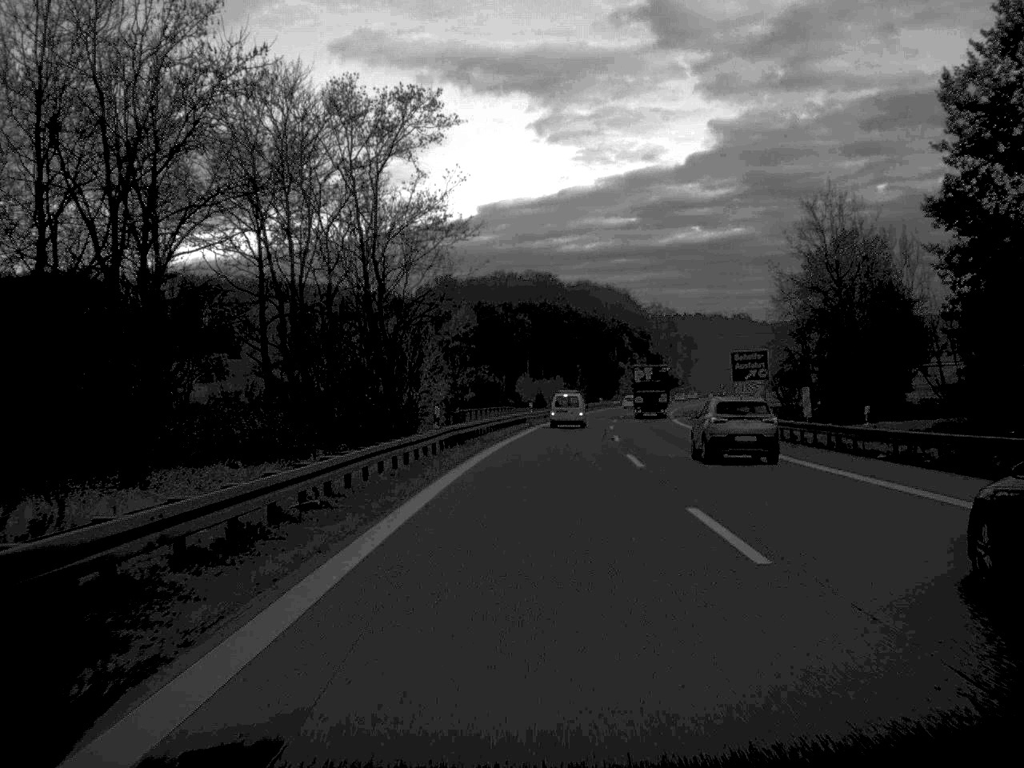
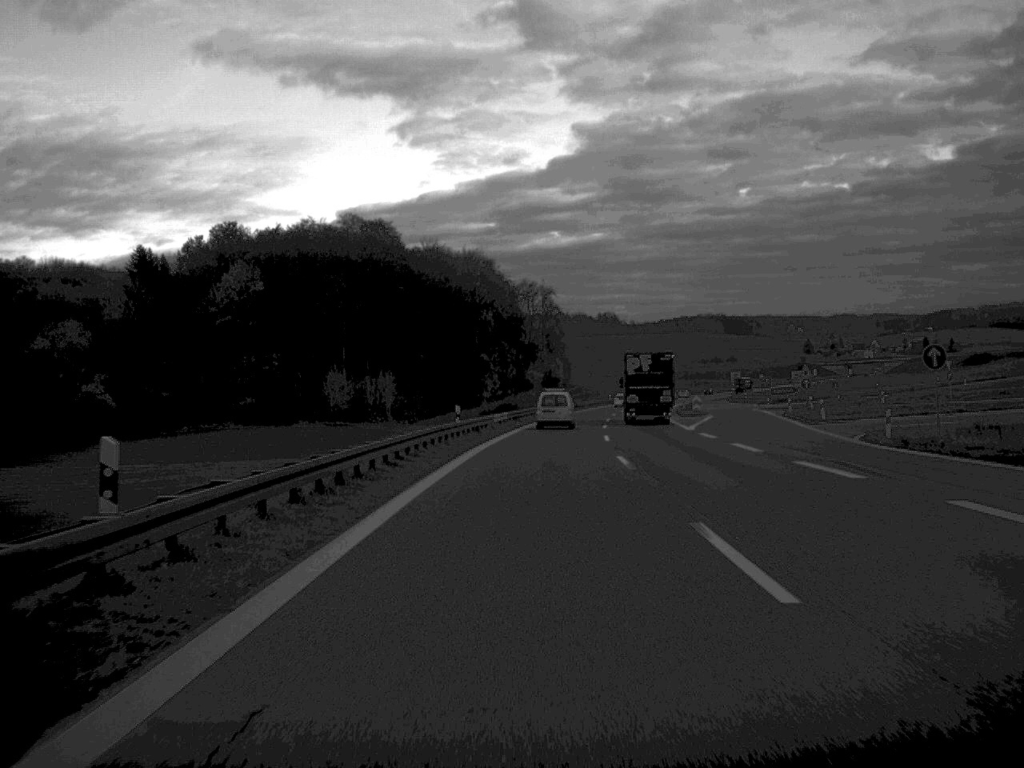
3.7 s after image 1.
(+6.2, +109.0) m; +6°
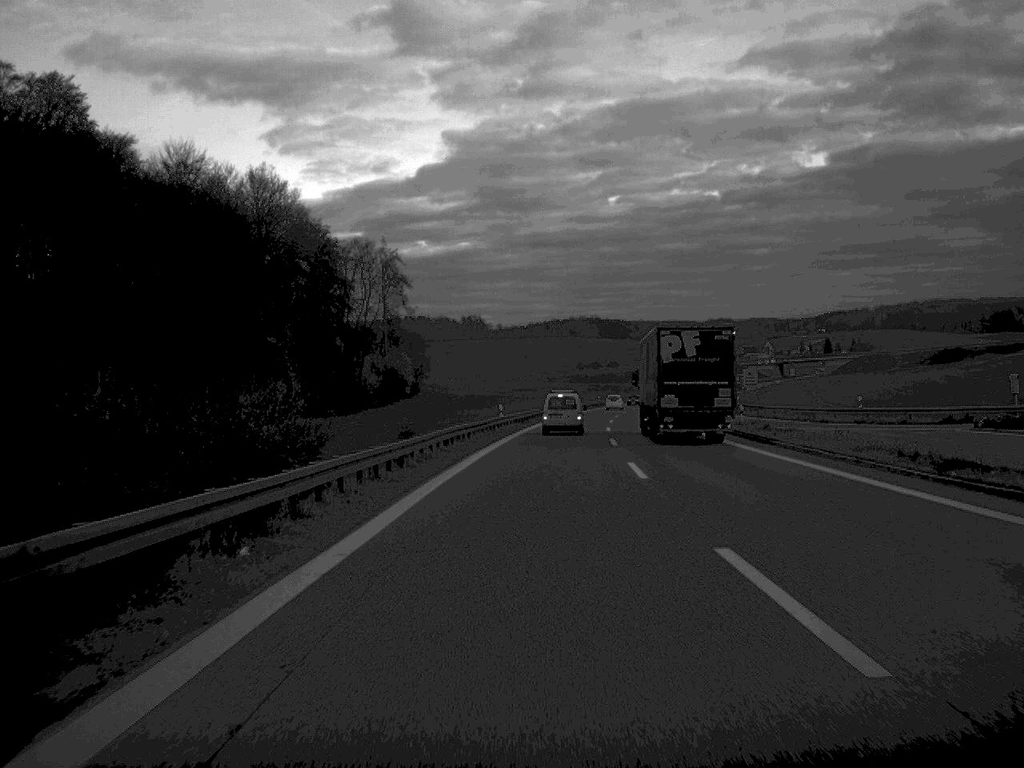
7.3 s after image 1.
(+5.7, +109.0) m; +6°
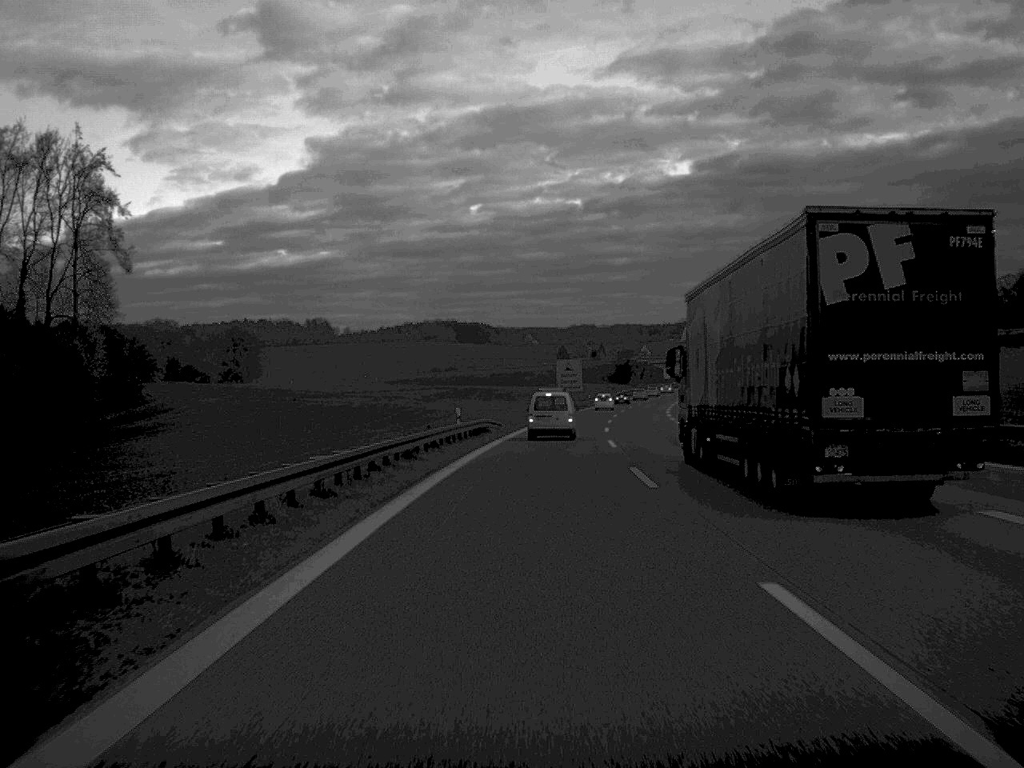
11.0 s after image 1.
(+6.0, +109.0) m; +6°
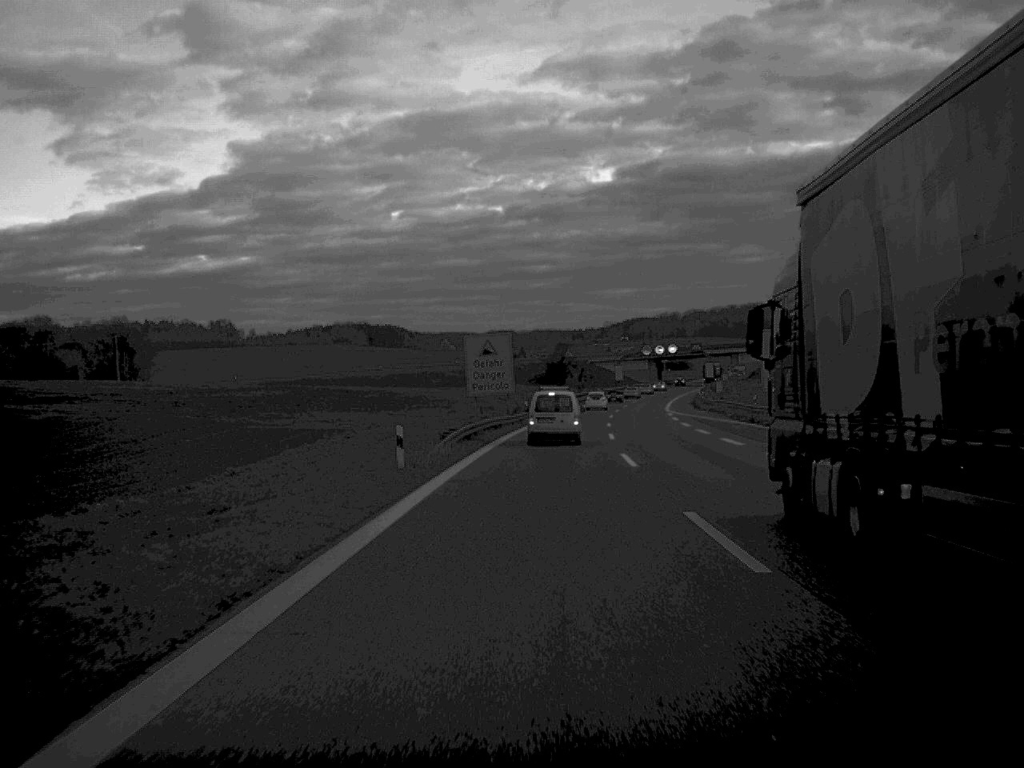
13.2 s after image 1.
(+2.0, +64.1) m; +4°
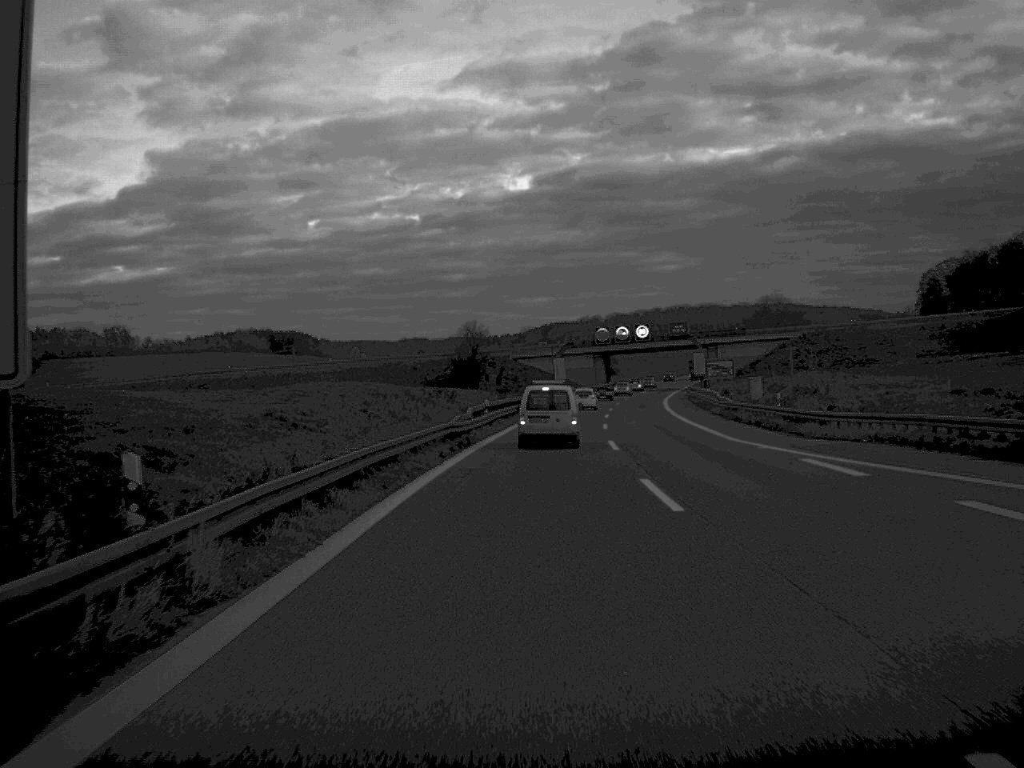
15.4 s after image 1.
(+2.2, +65.8) m; +4°
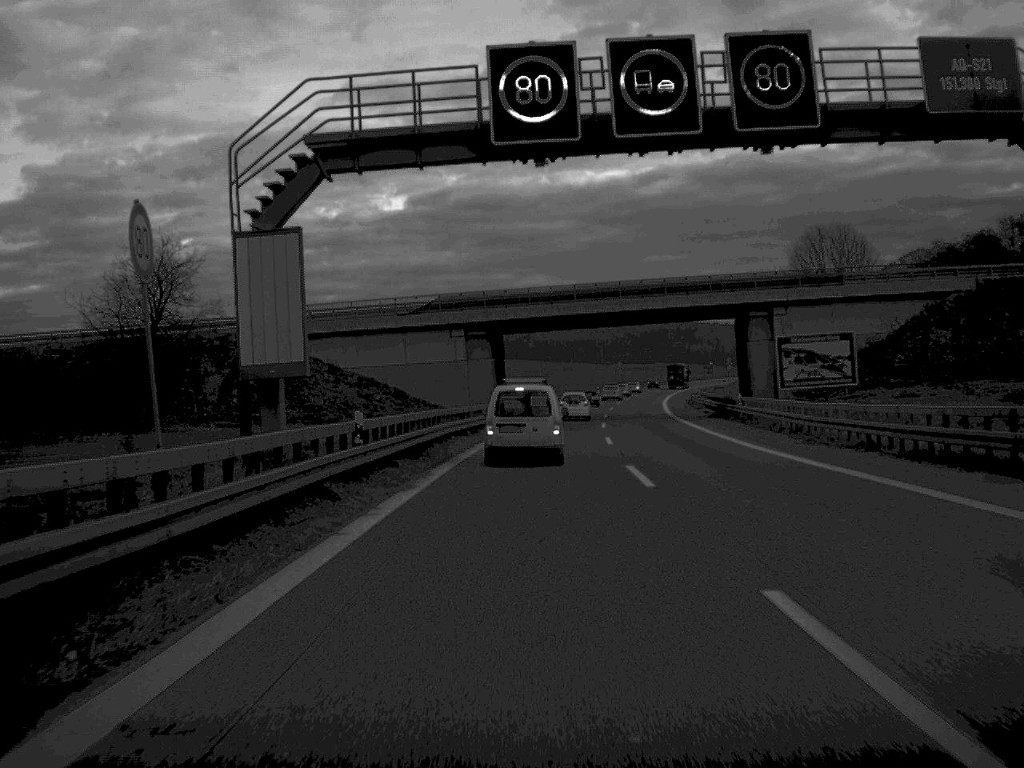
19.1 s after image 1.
(+5.0, +101.5) m; +6°
